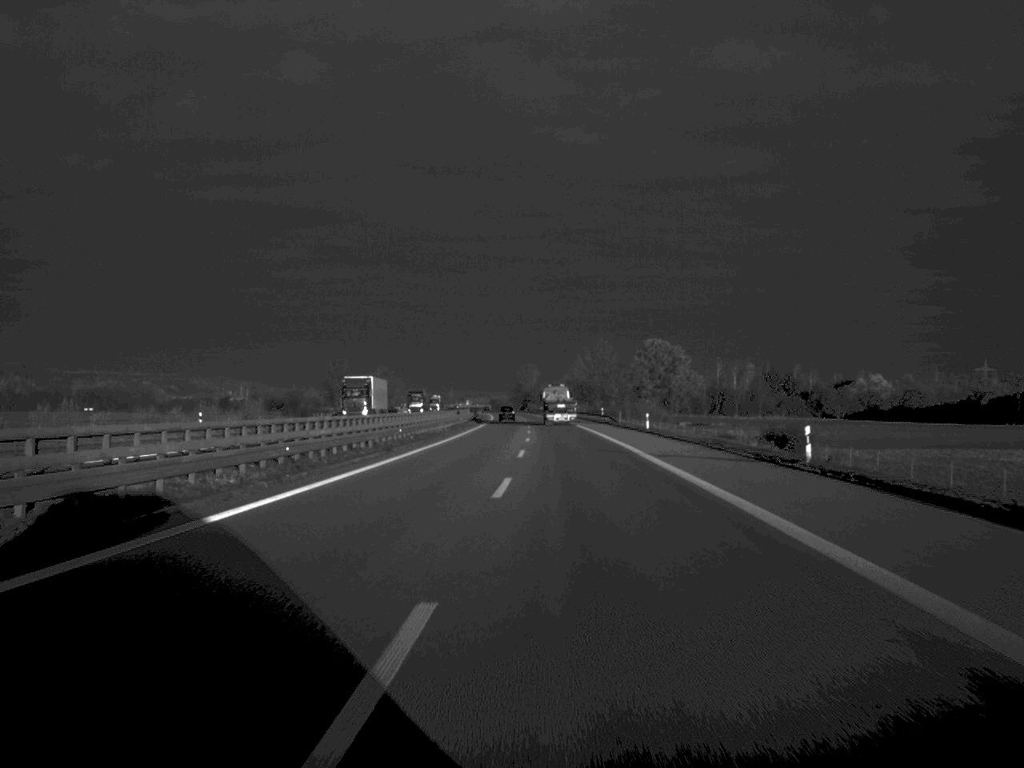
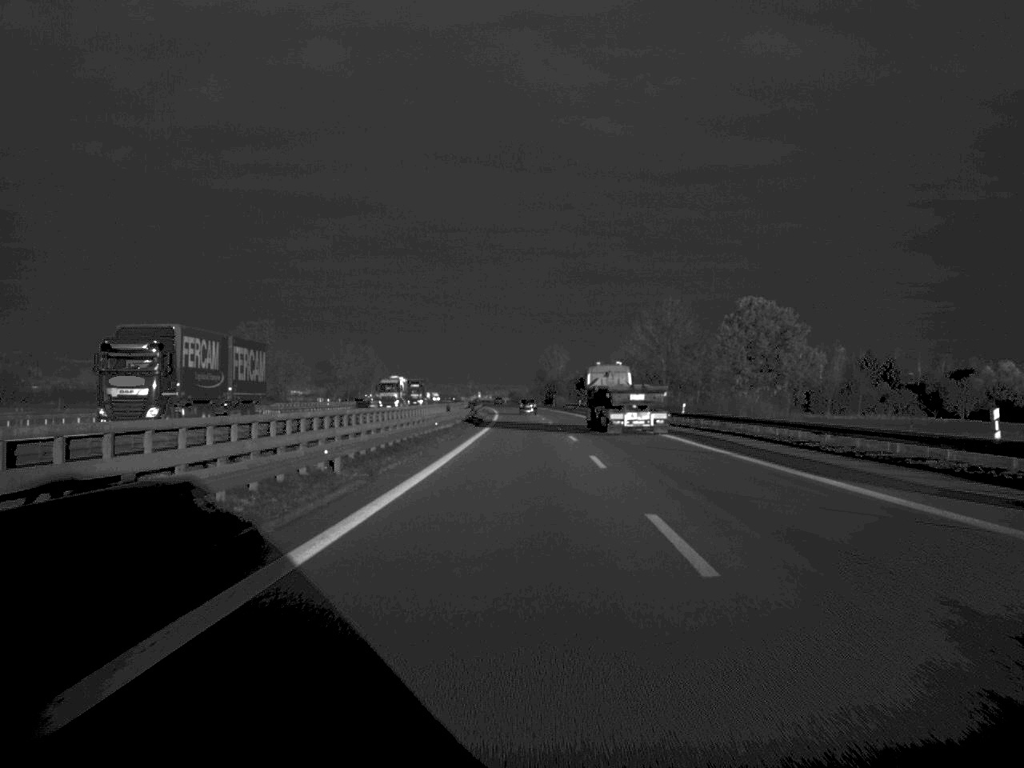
(-1.3, +100.6) m; -1°
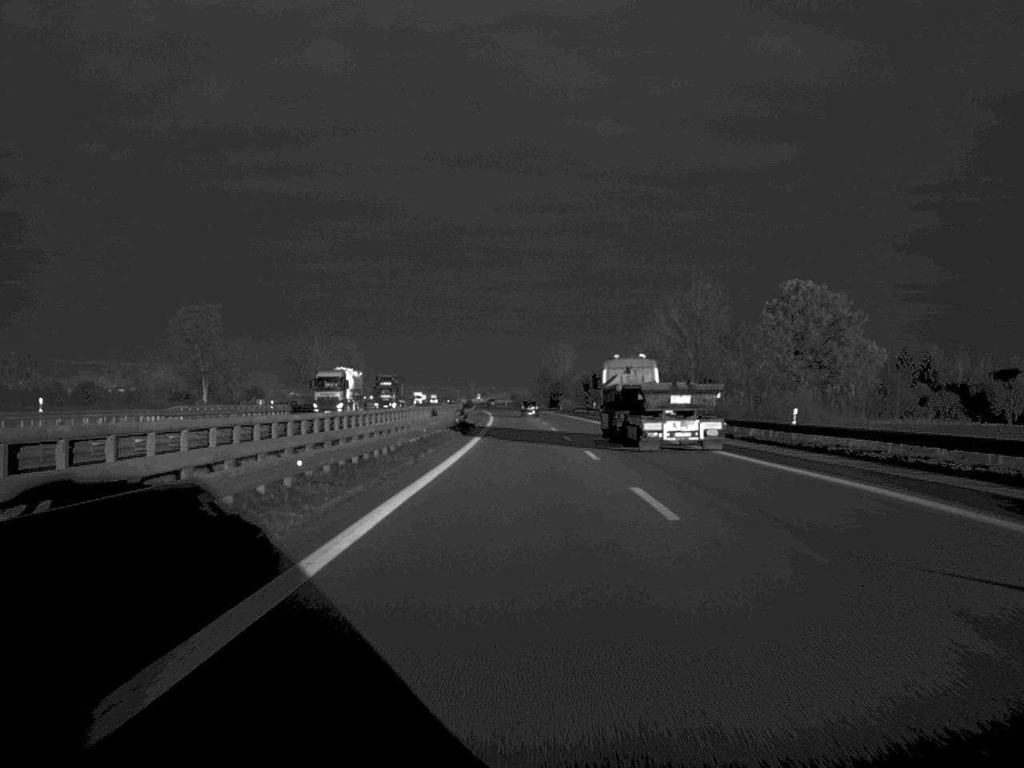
(0.0, +30.4) m; 0°
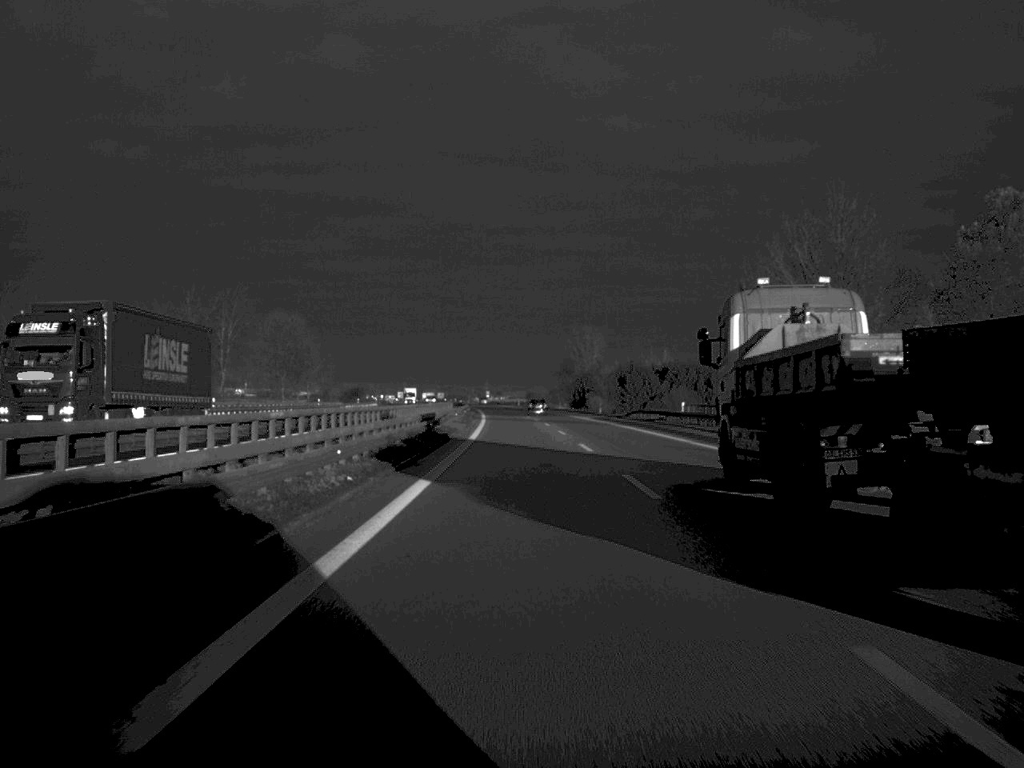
(-0.4, +68.1) m; -1°
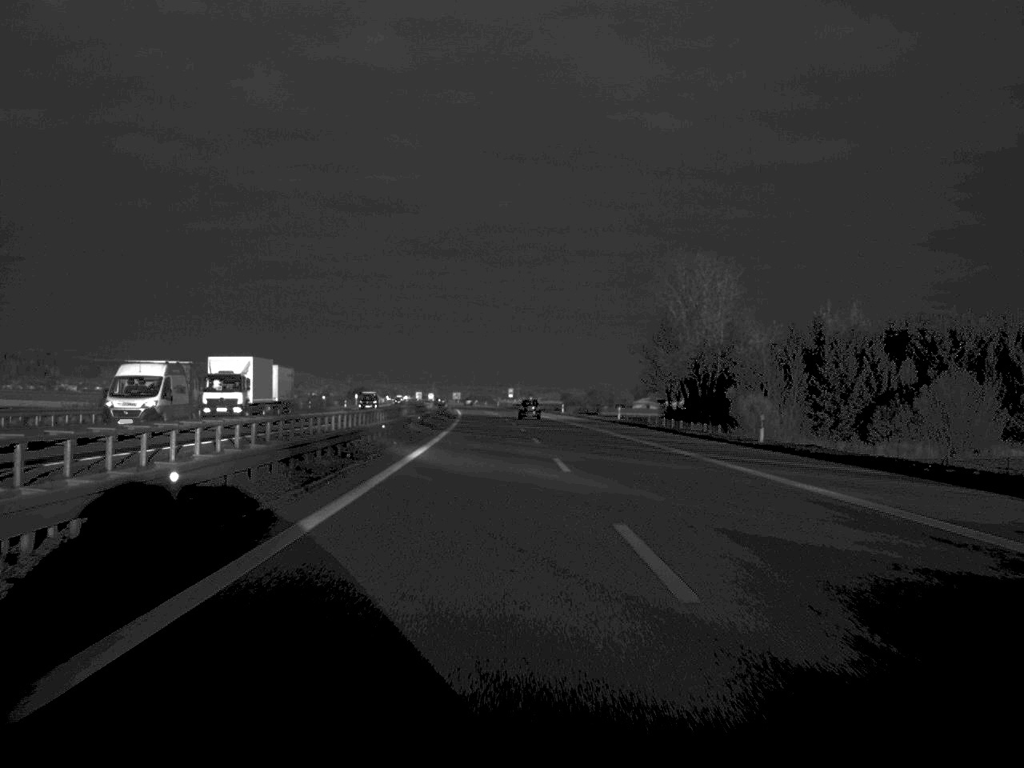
(-2.1, +134.3) m; -1°
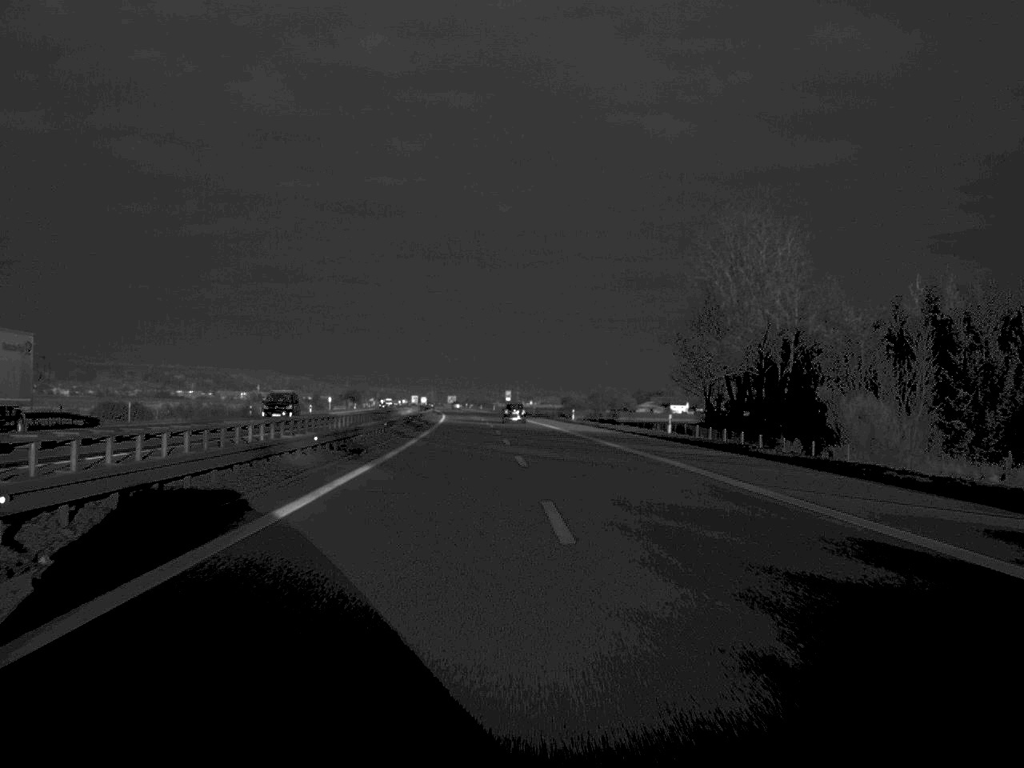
(0.0, +31.7) m; 0°
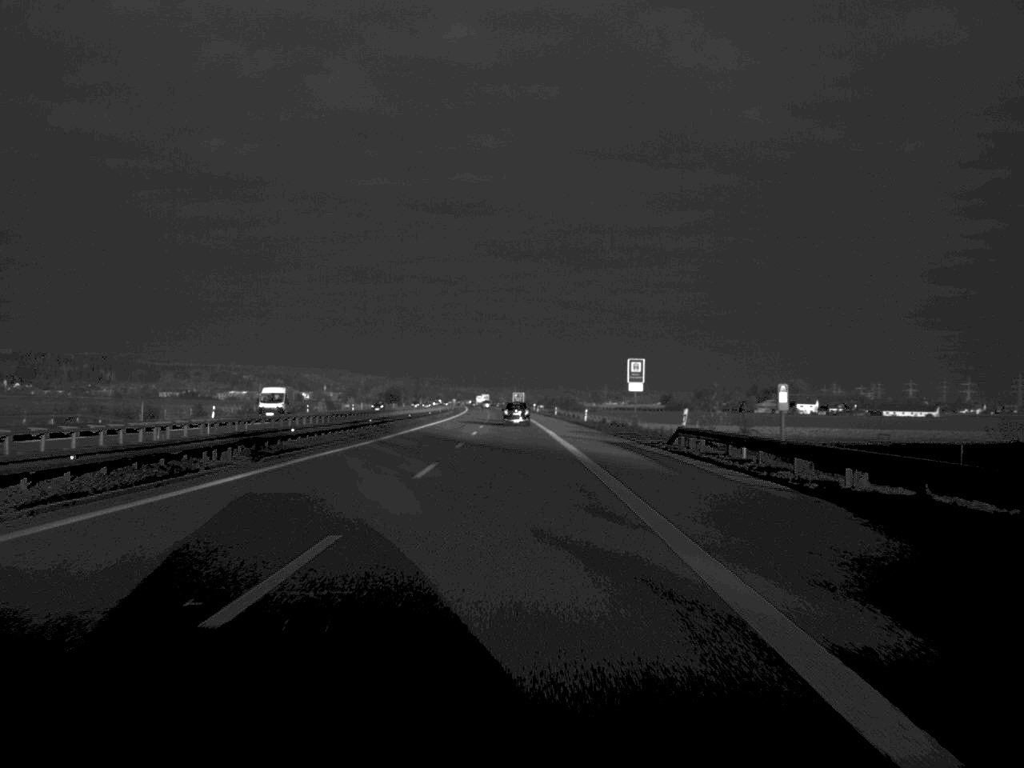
(-4.9, +166.1) m; -4°
